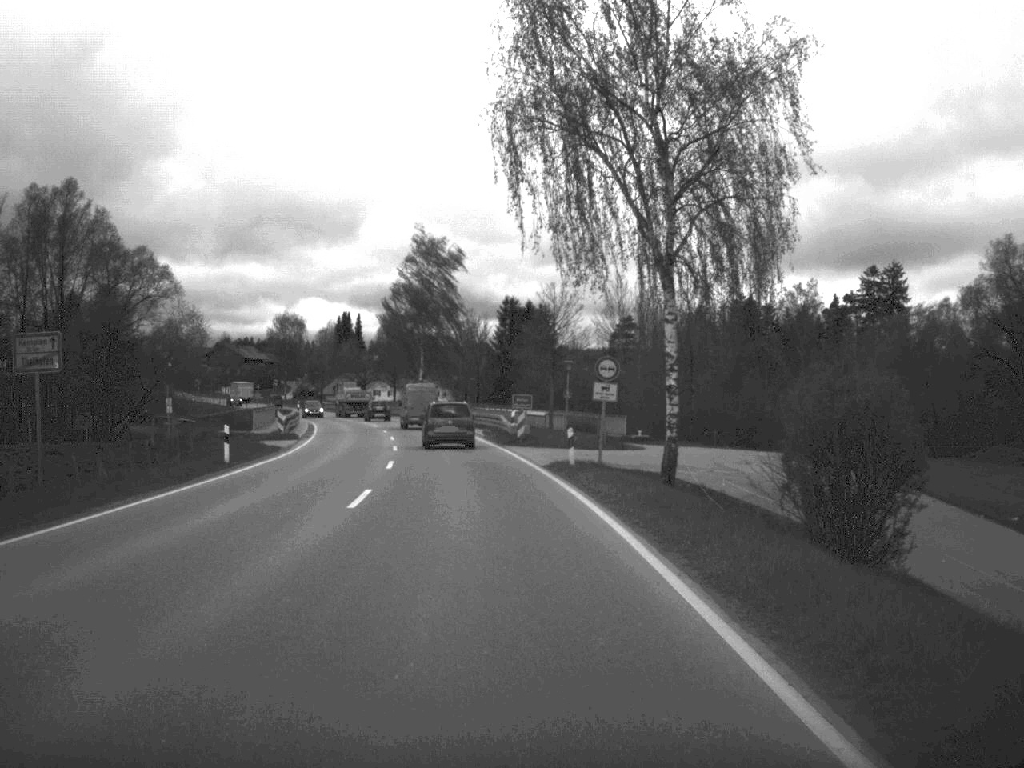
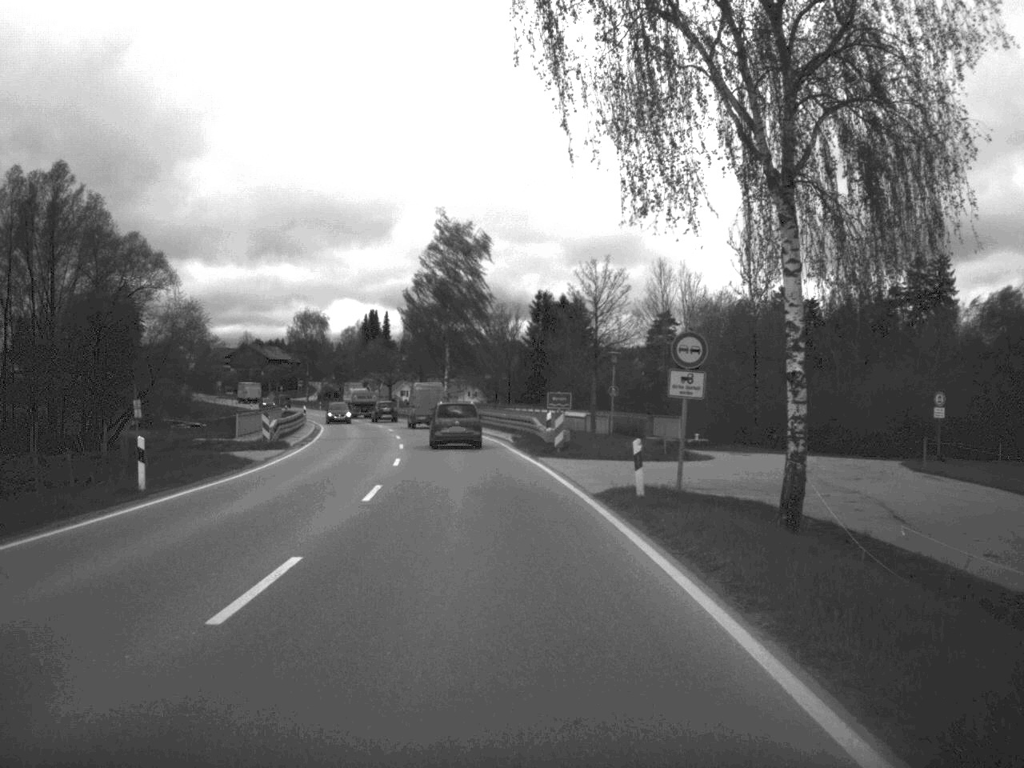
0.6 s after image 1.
(-0.1, +10.1) m; -2°
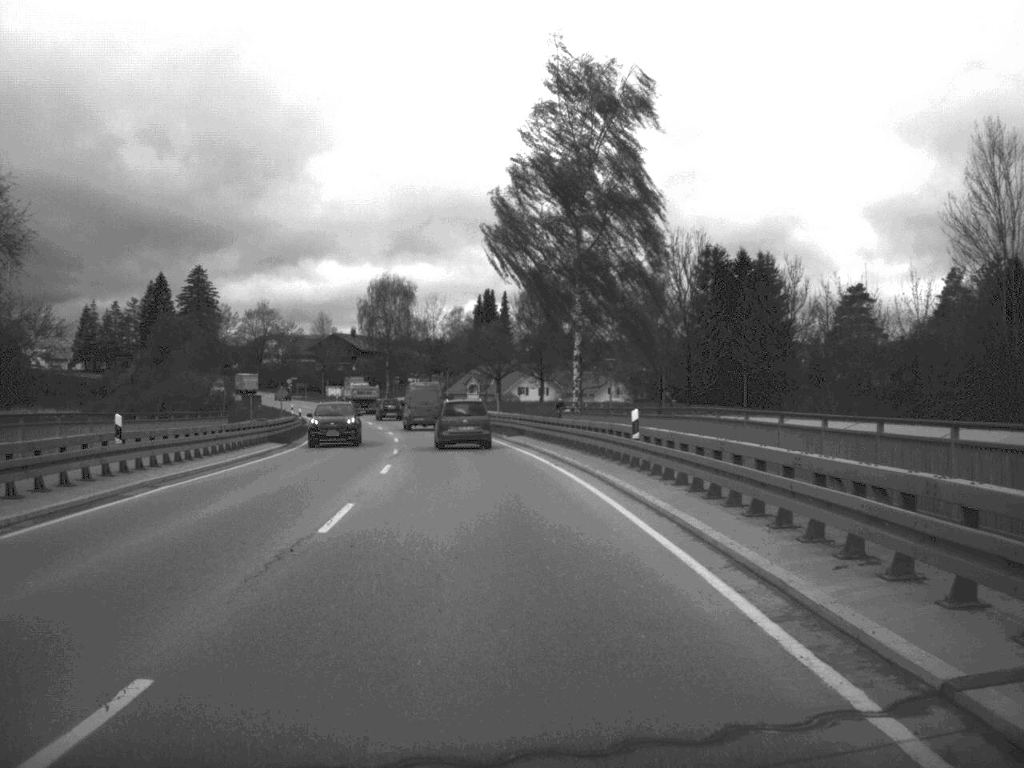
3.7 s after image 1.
(-3.1, +53.0) m; -6°
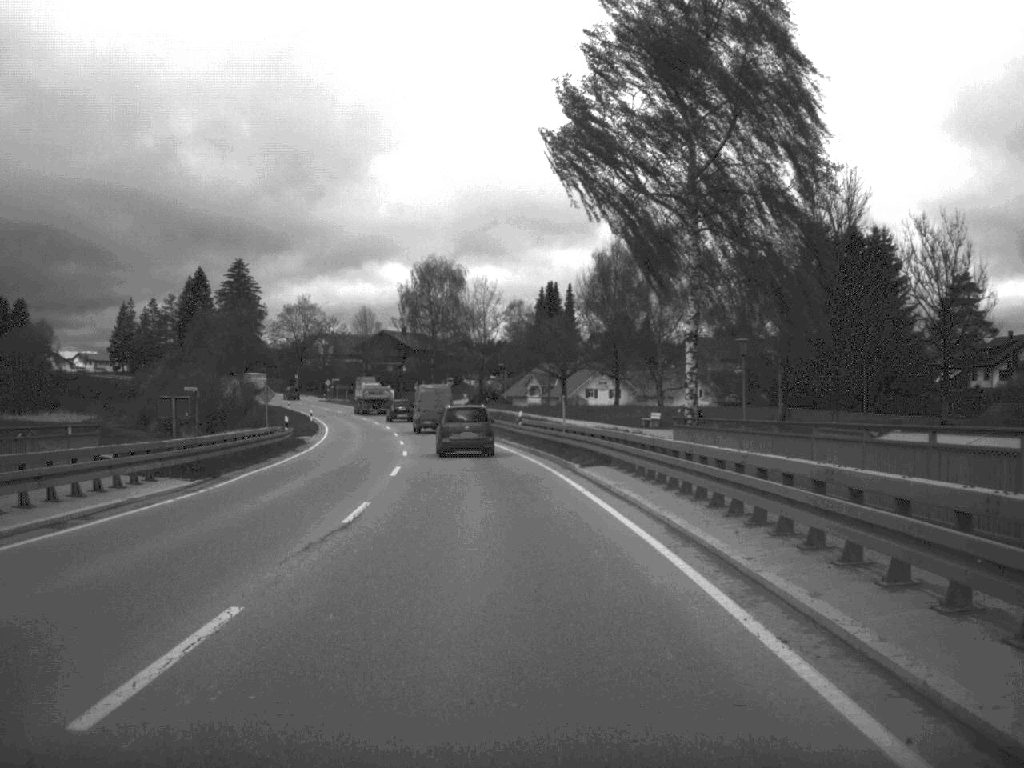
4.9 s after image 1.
(-0.5, +20.9) m; -3°
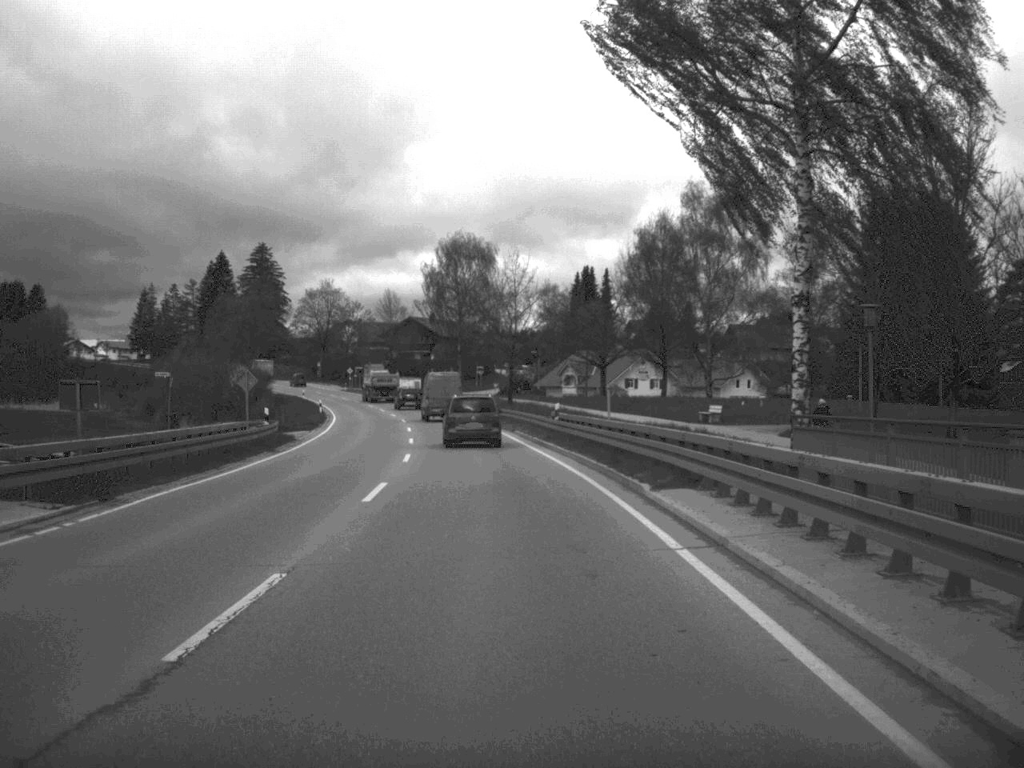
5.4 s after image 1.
(-0.1, +10.2) m; -2°
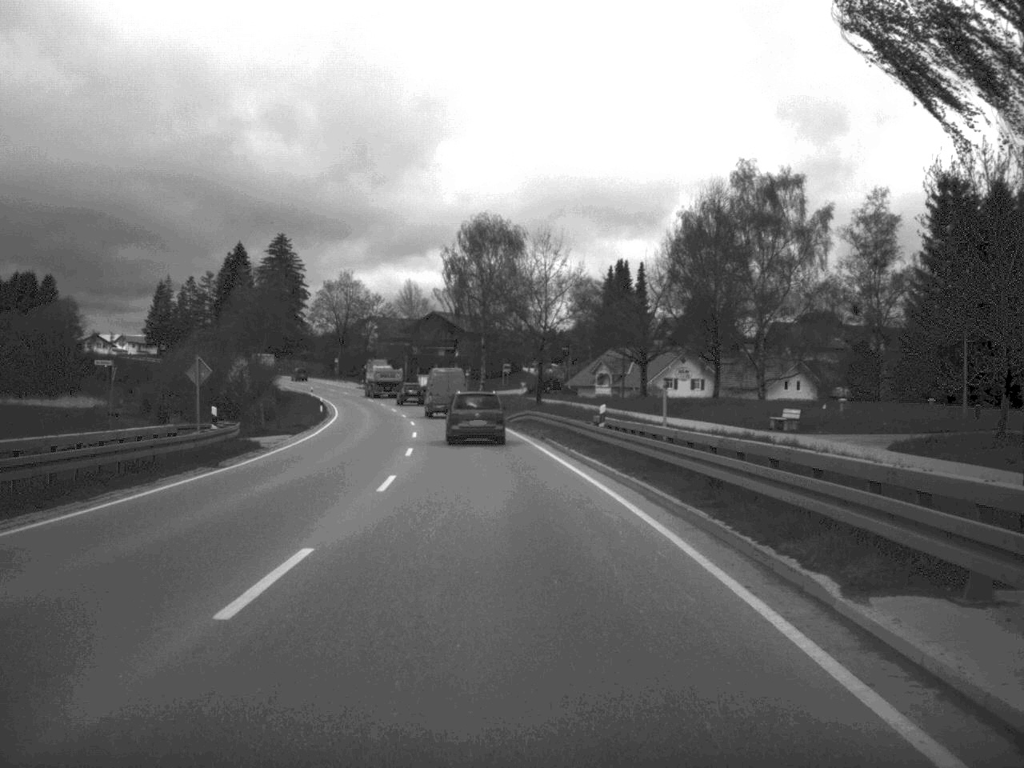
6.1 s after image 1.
(-0.1, +10.6) m; -1°
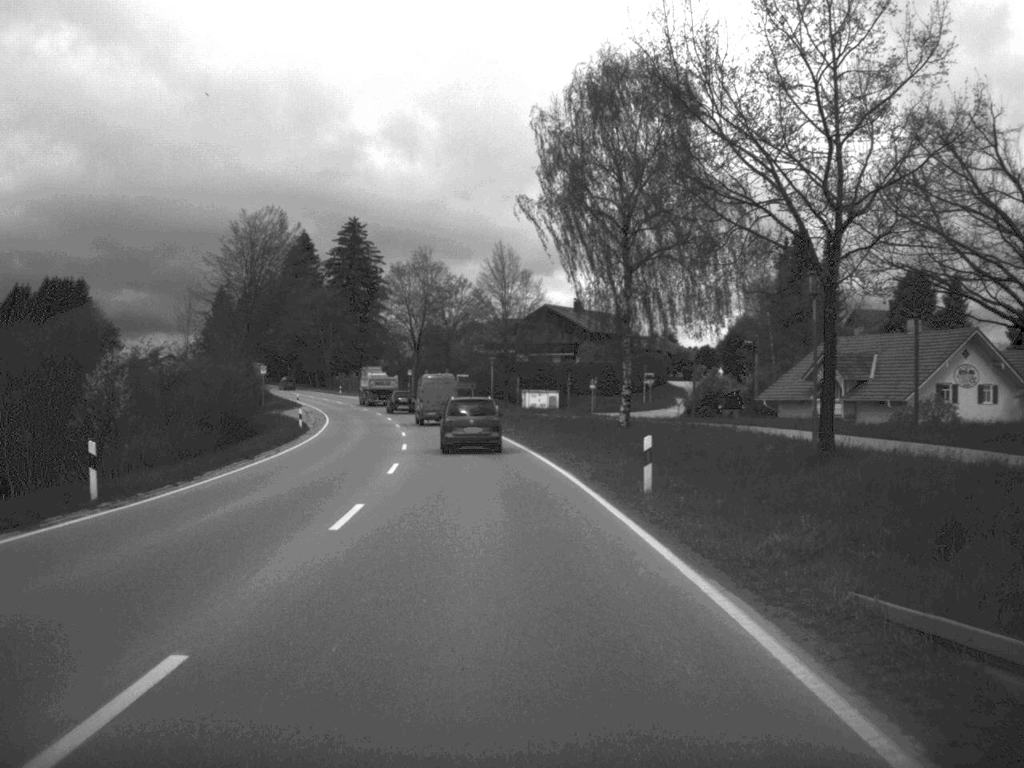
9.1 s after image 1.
(-2.4, +52.2) m; -6°
